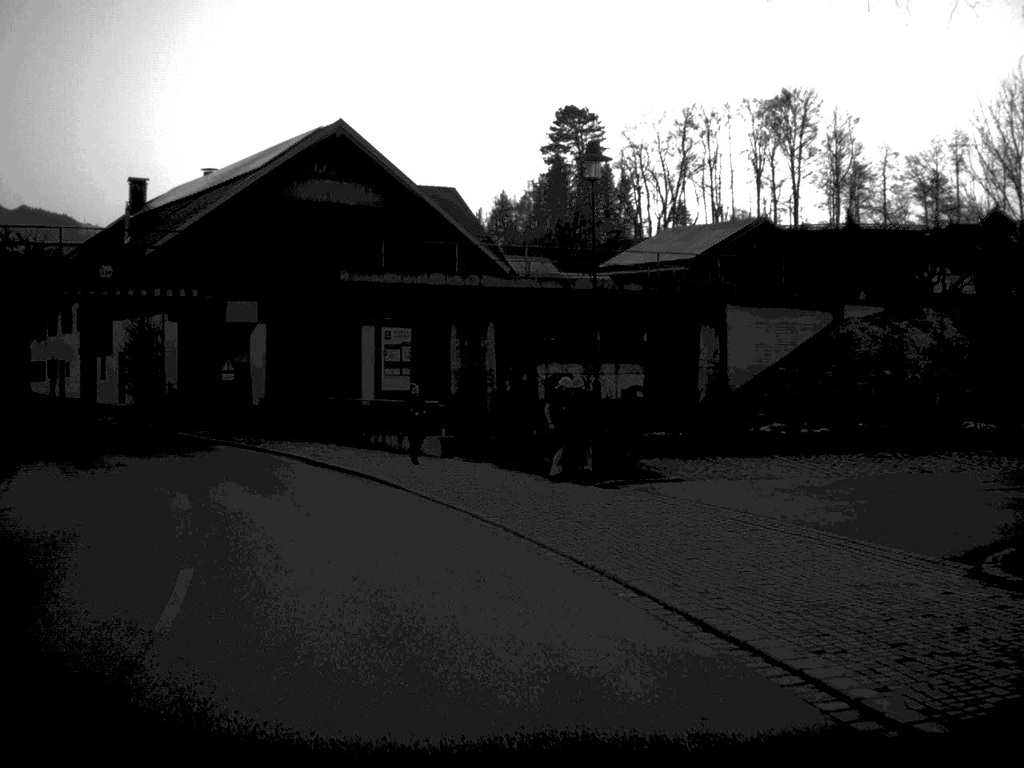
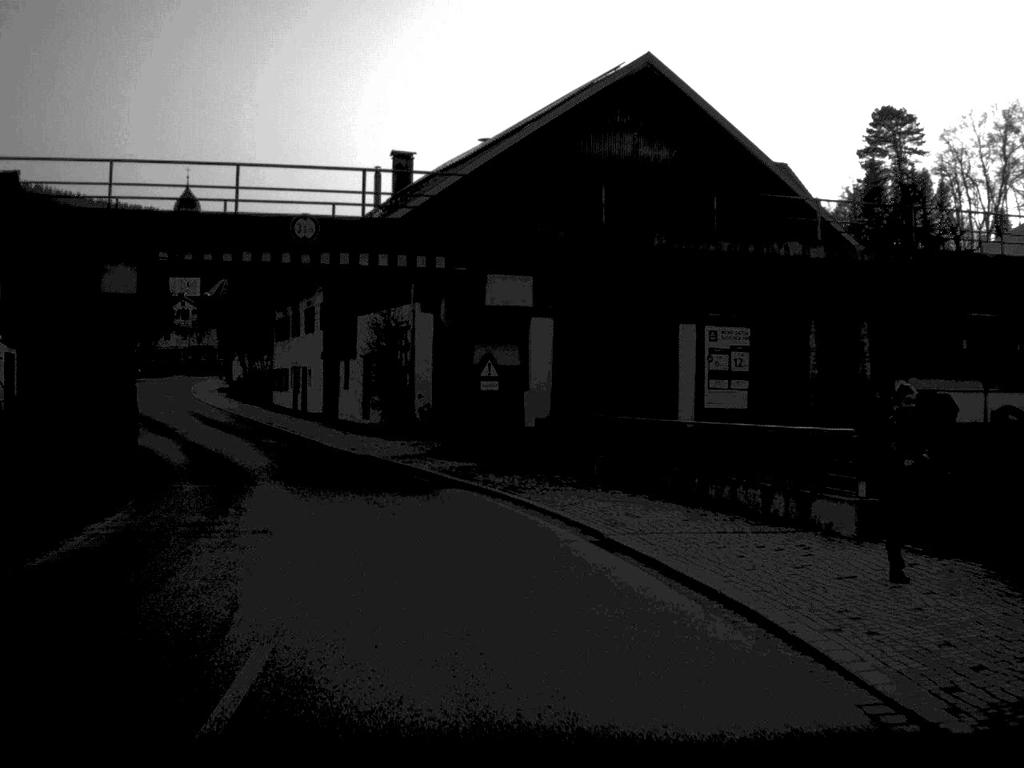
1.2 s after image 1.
(-1.6, +12.3) m; -13°
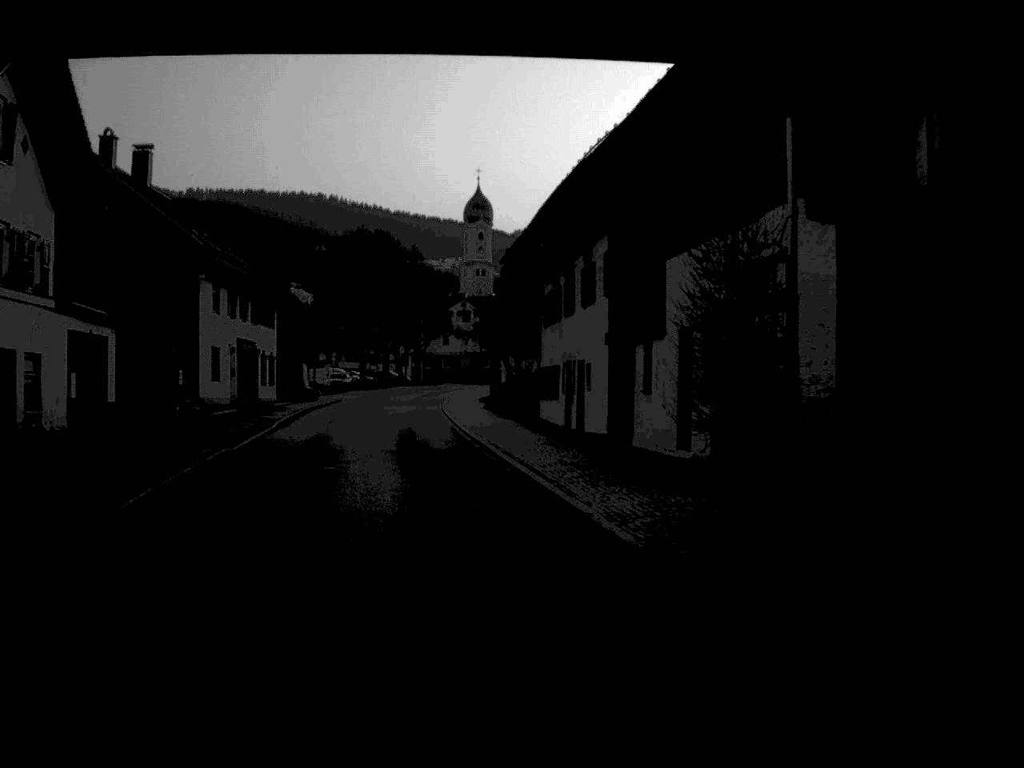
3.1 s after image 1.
(-2.4, +20.1) m; -13°
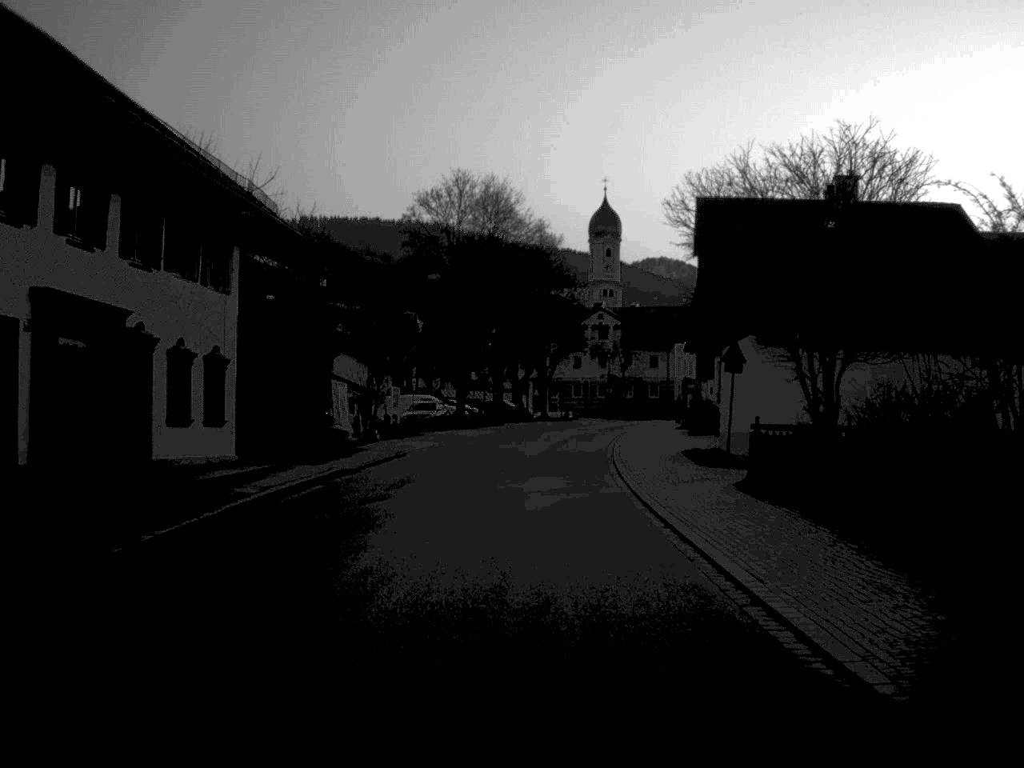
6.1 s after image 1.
(-3.2, +34.6) m; -5°
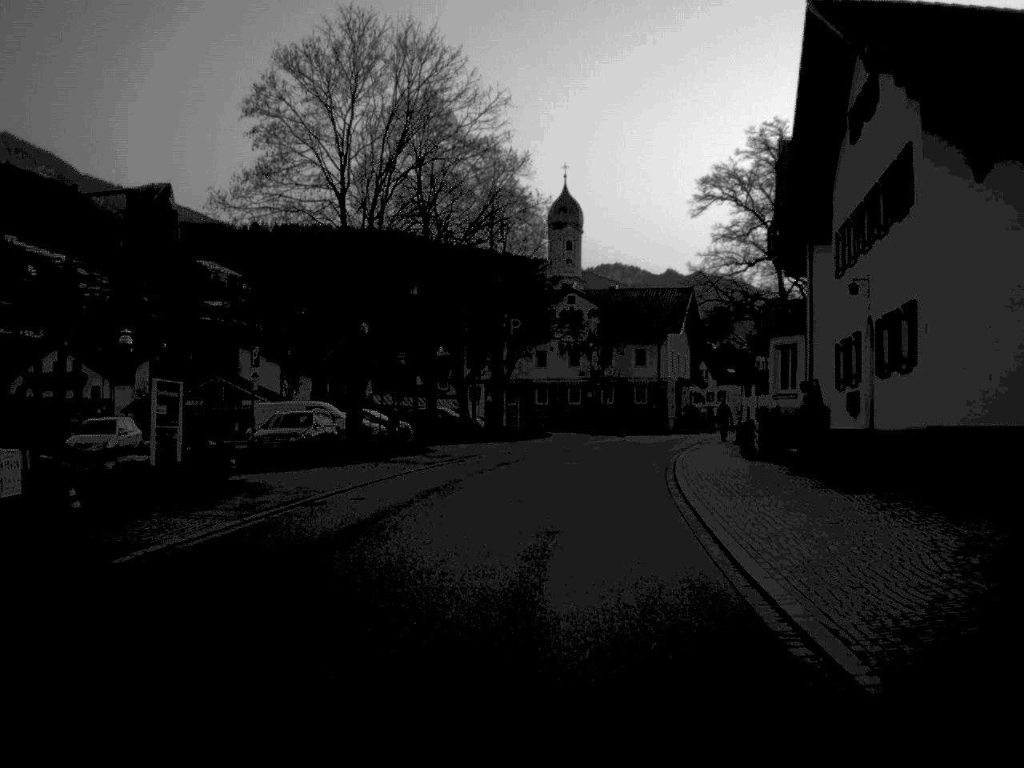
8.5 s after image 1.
(+0.3, +27.4) m; +2°
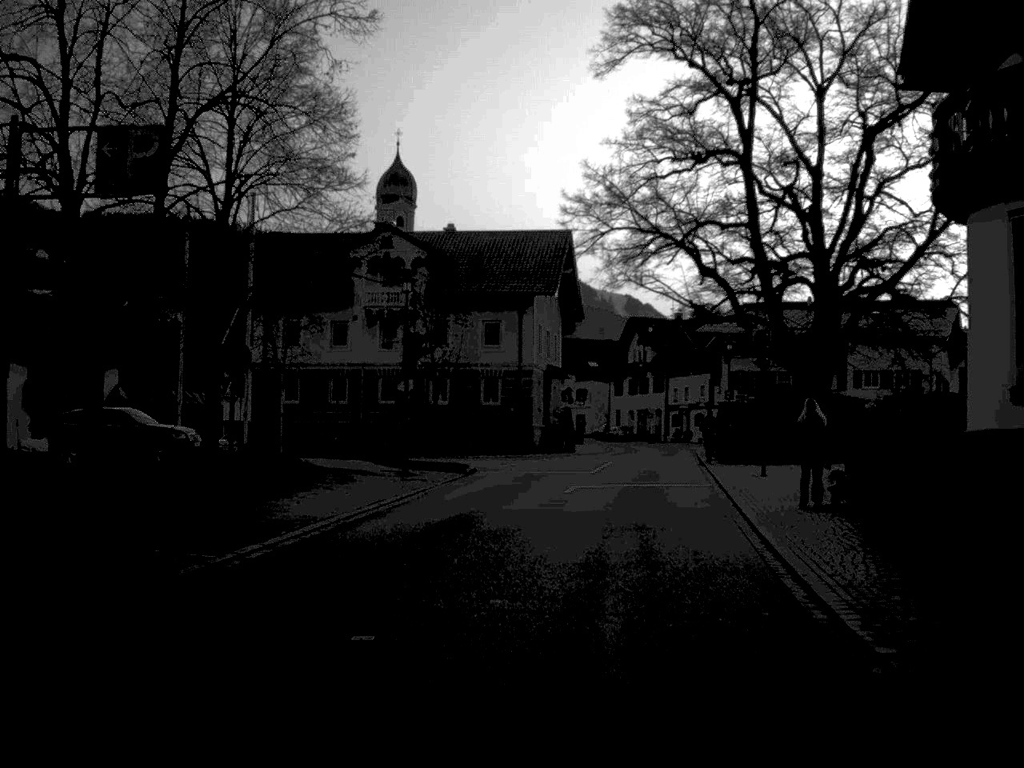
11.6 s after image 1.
(+2.1, +33.7) m; +8°
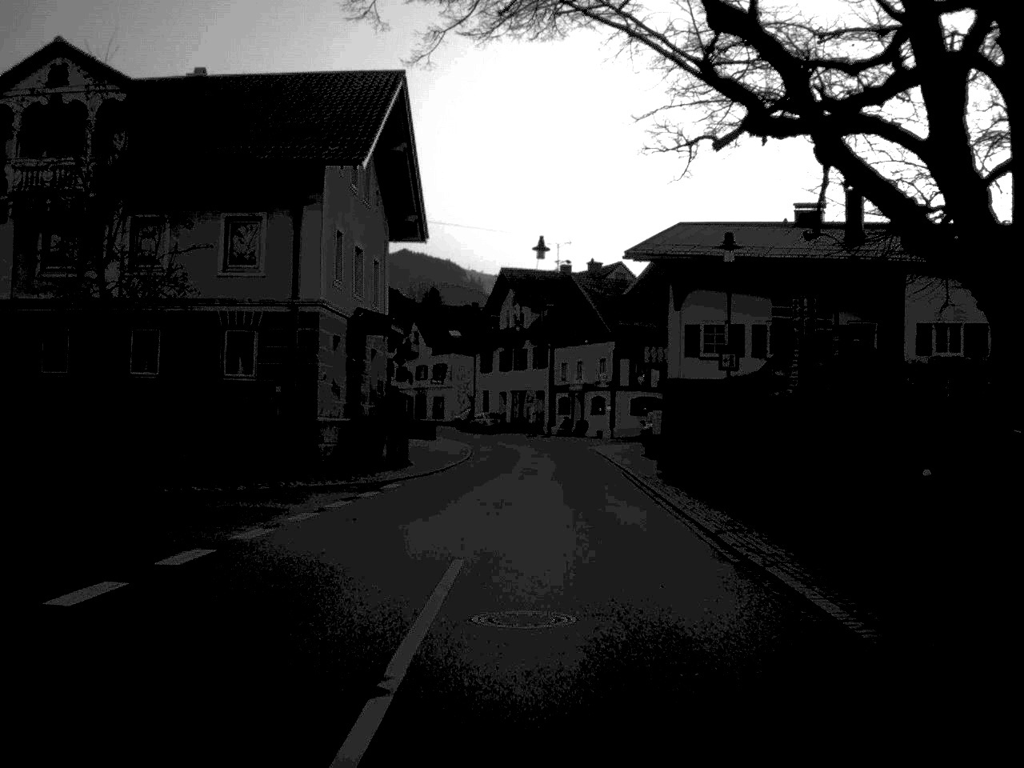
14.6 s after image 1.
(+2.1, +29.6) m; +6°
